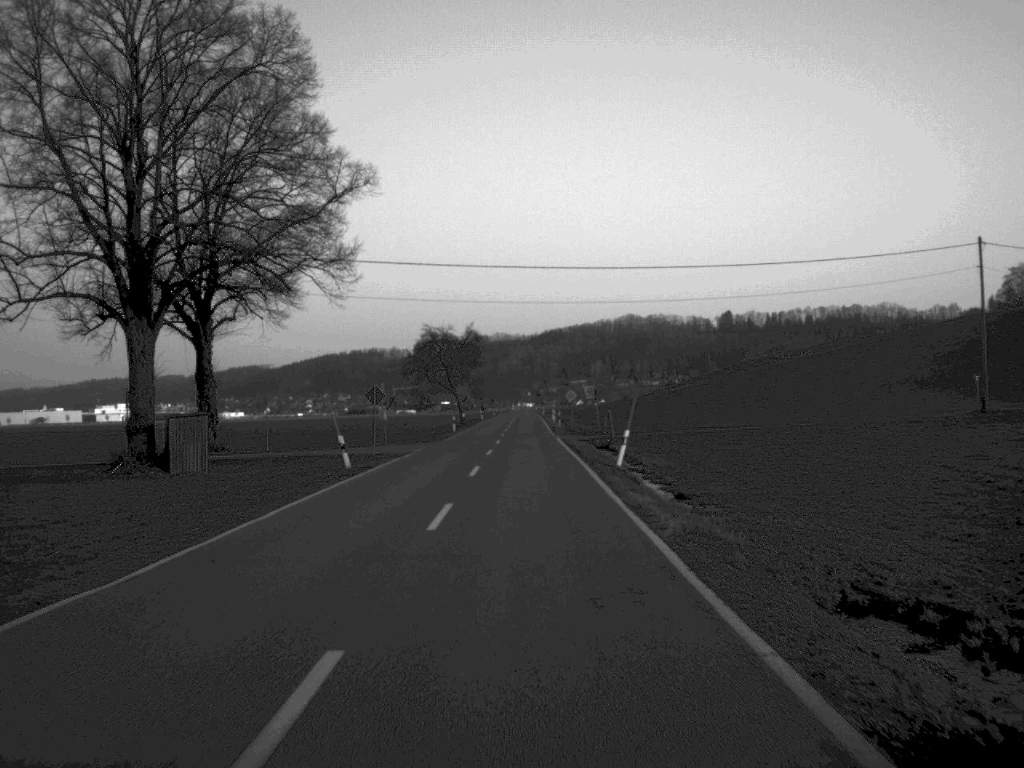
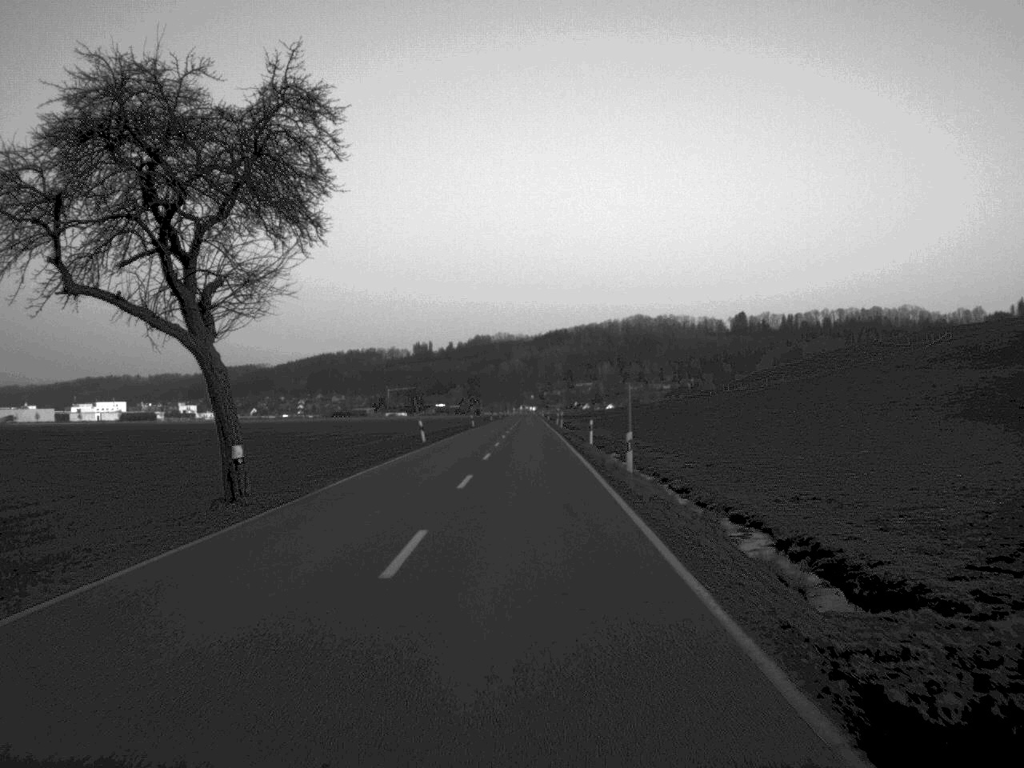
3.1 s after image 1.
(+0.1, +77.3) m; 0°
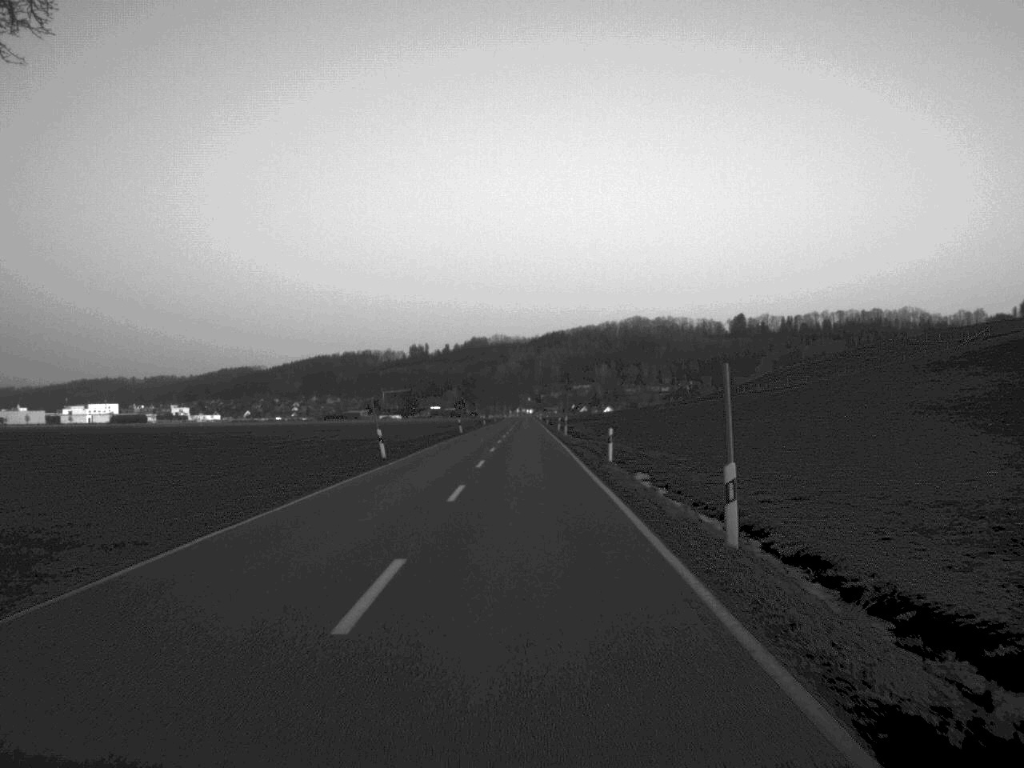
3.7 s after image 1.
(0.0, +14.9) m; 0°
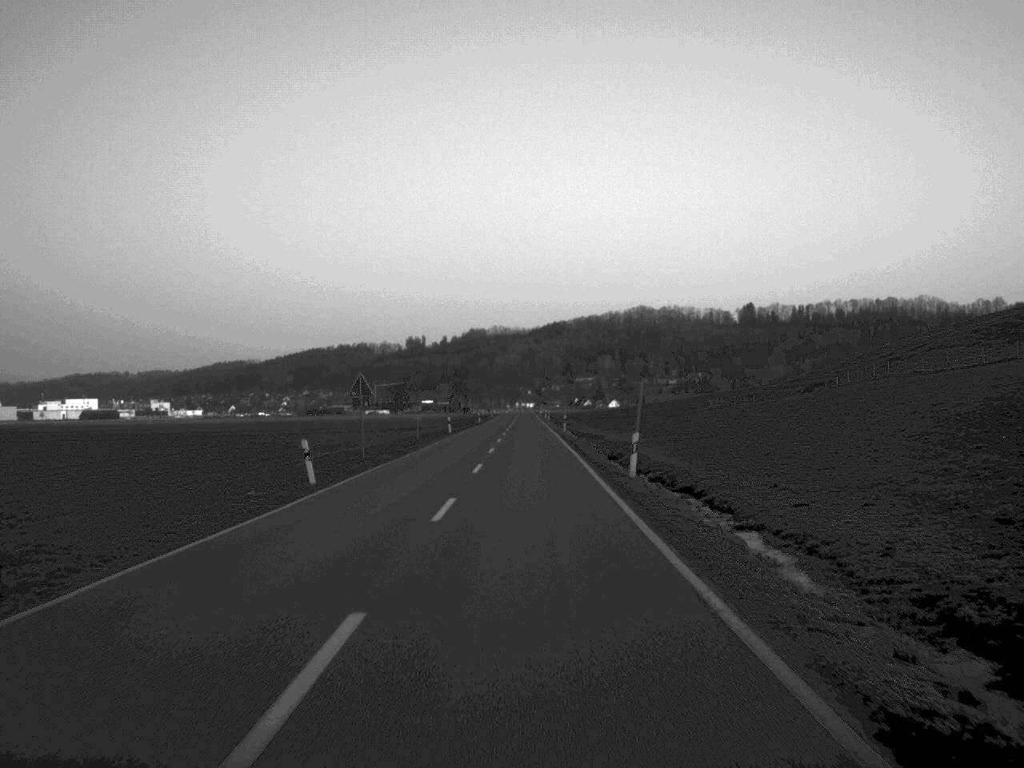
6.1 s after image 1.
(0.0, +63.9) m; 0°
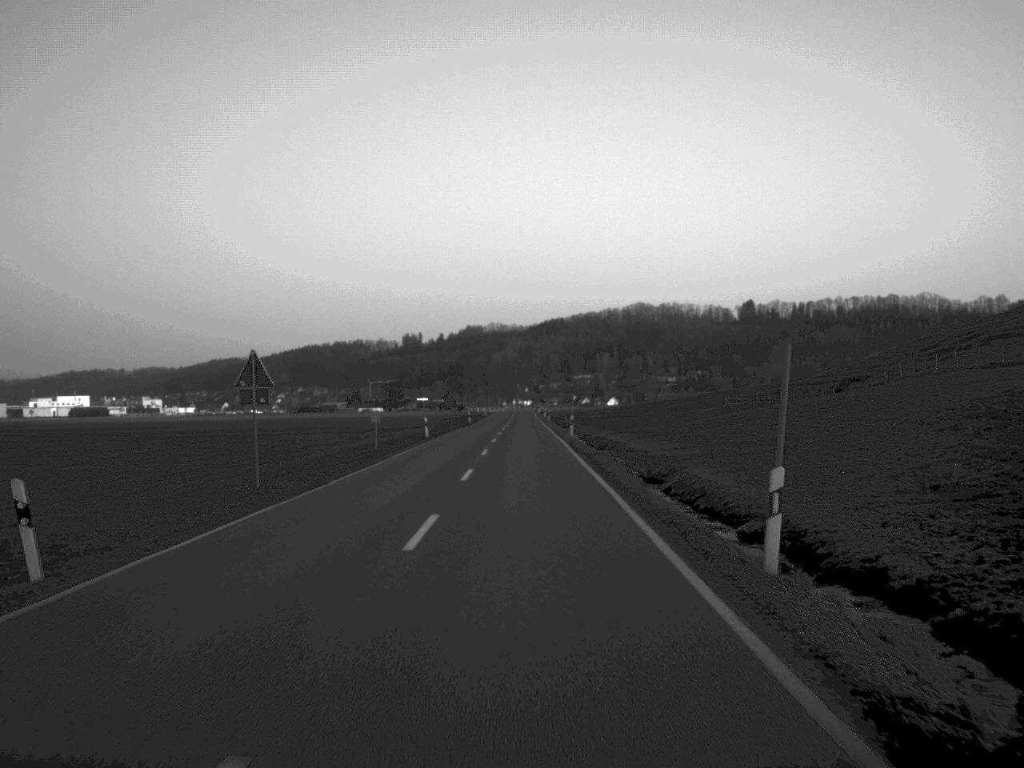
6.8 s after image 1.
(0.0, +16.0) m; 0°
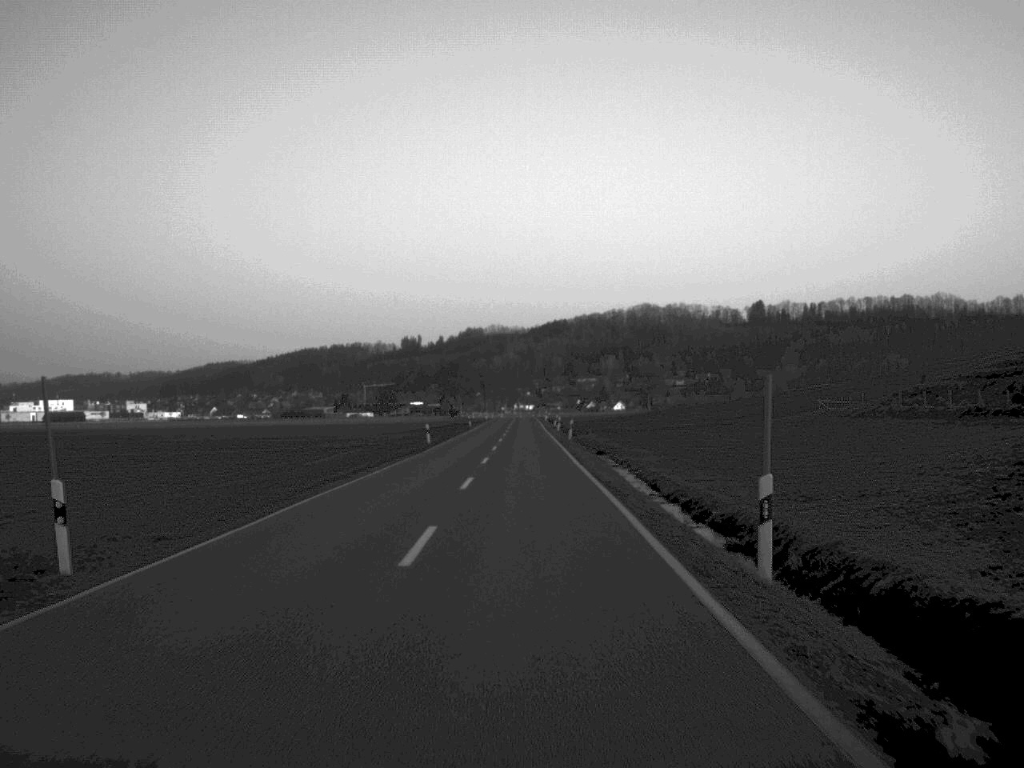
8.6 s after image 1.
(-0.1, +49.2) m; 0°
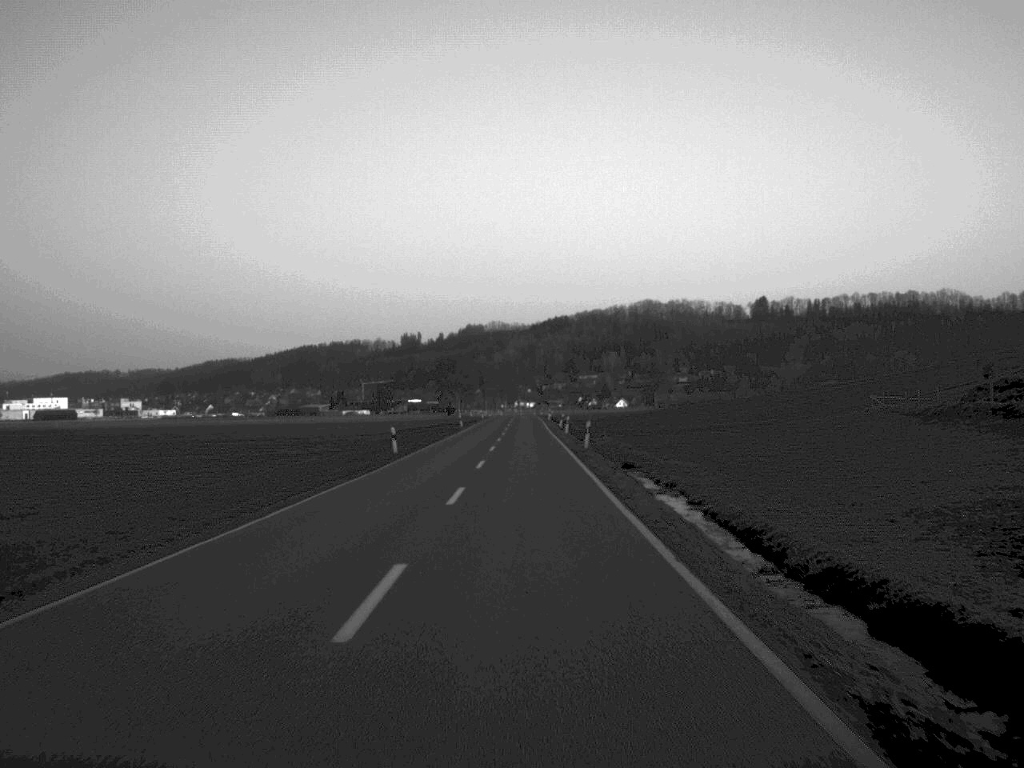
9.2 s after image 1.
(0.0, +16.3) m; 0°
